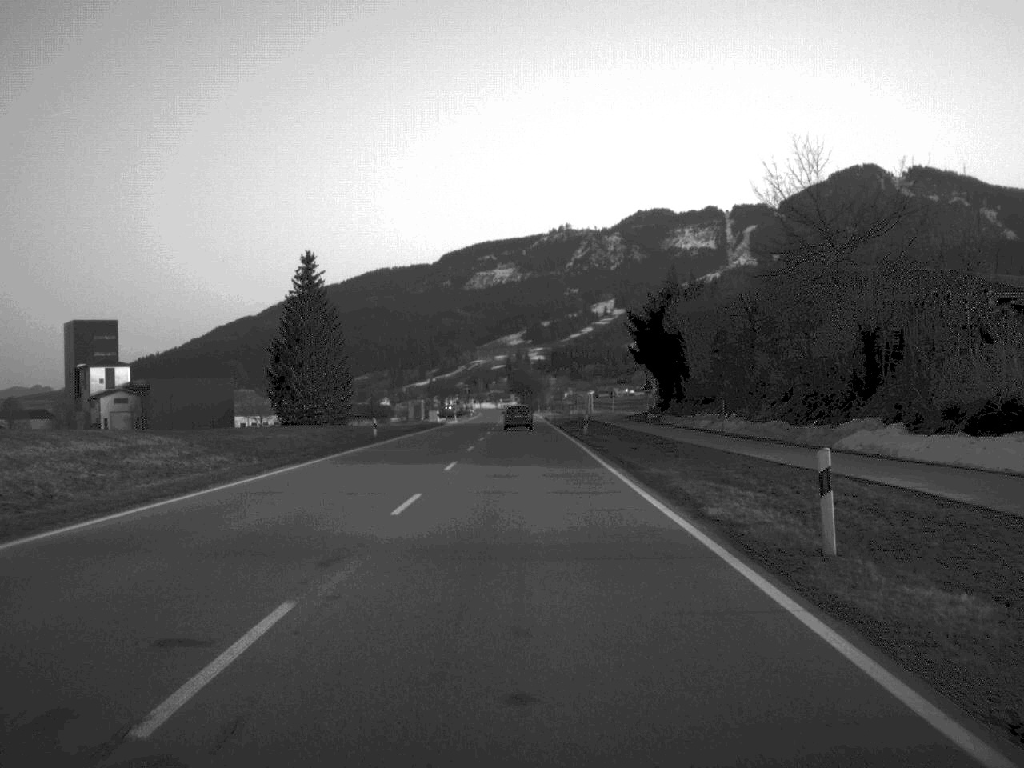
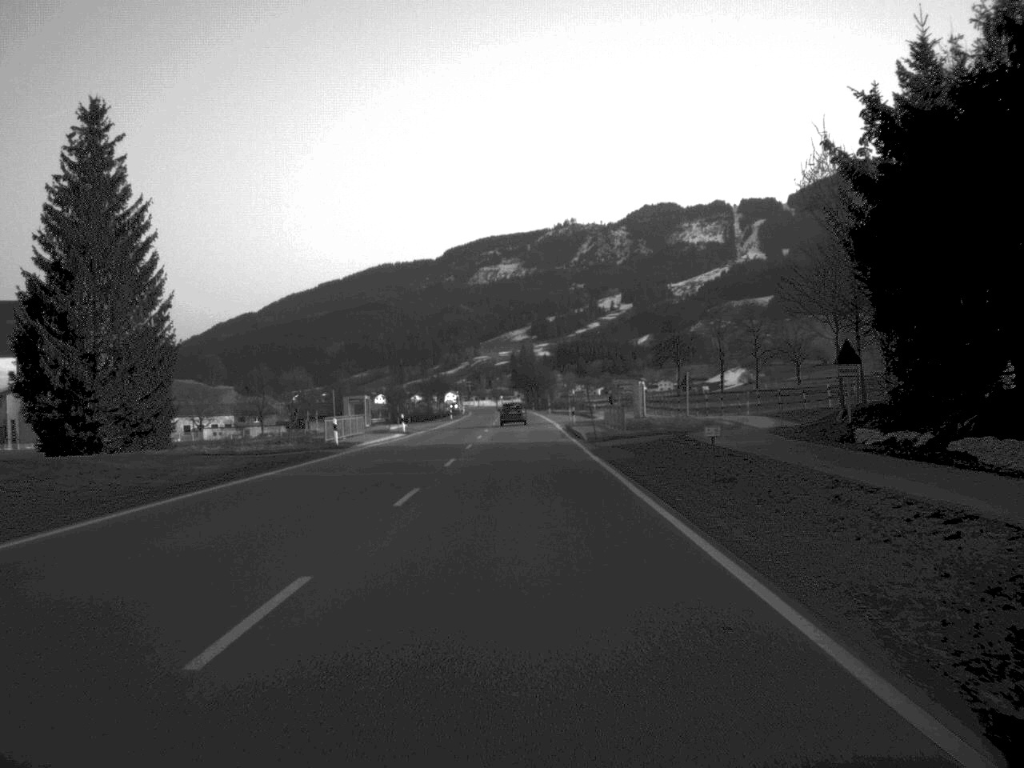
(0.0, +58.3) m; 0°
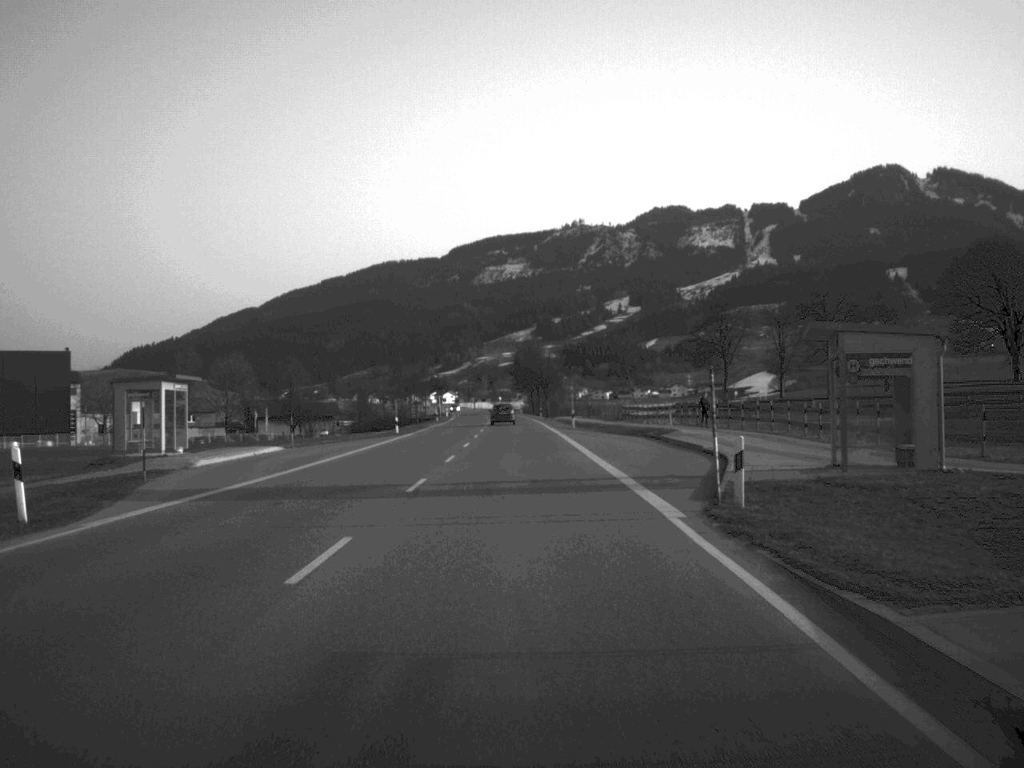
(0.0, +56.2) m; 0°
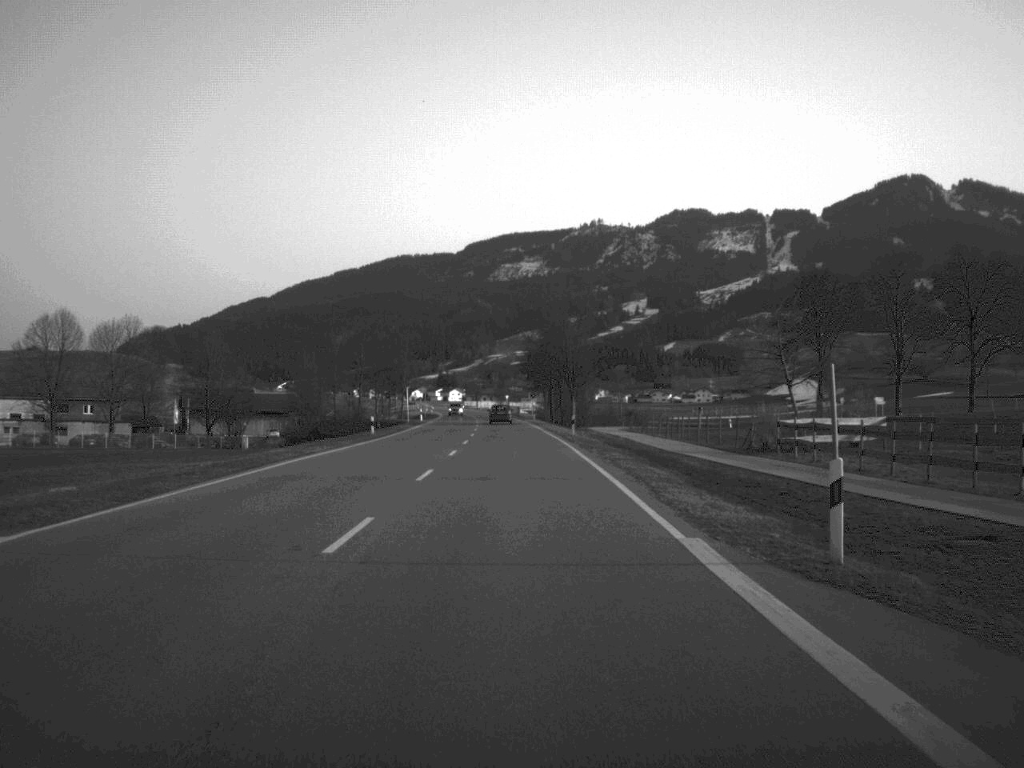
(-0.3, +57.6) m; -1°
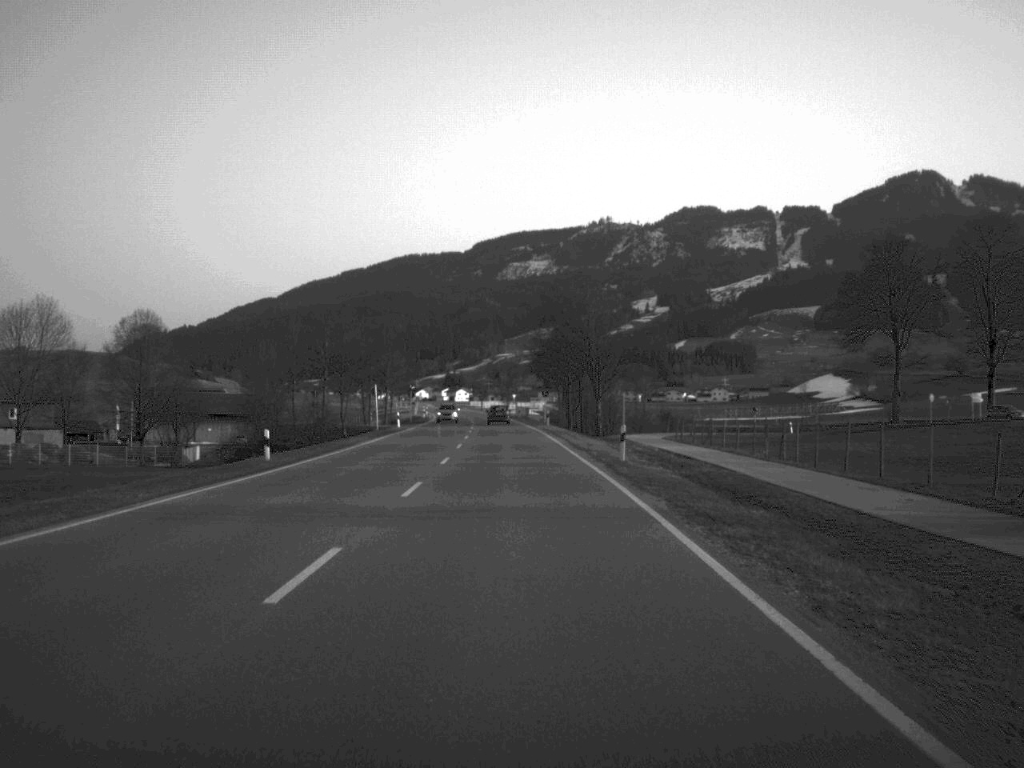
(-0.1, +27.1) m; 0°
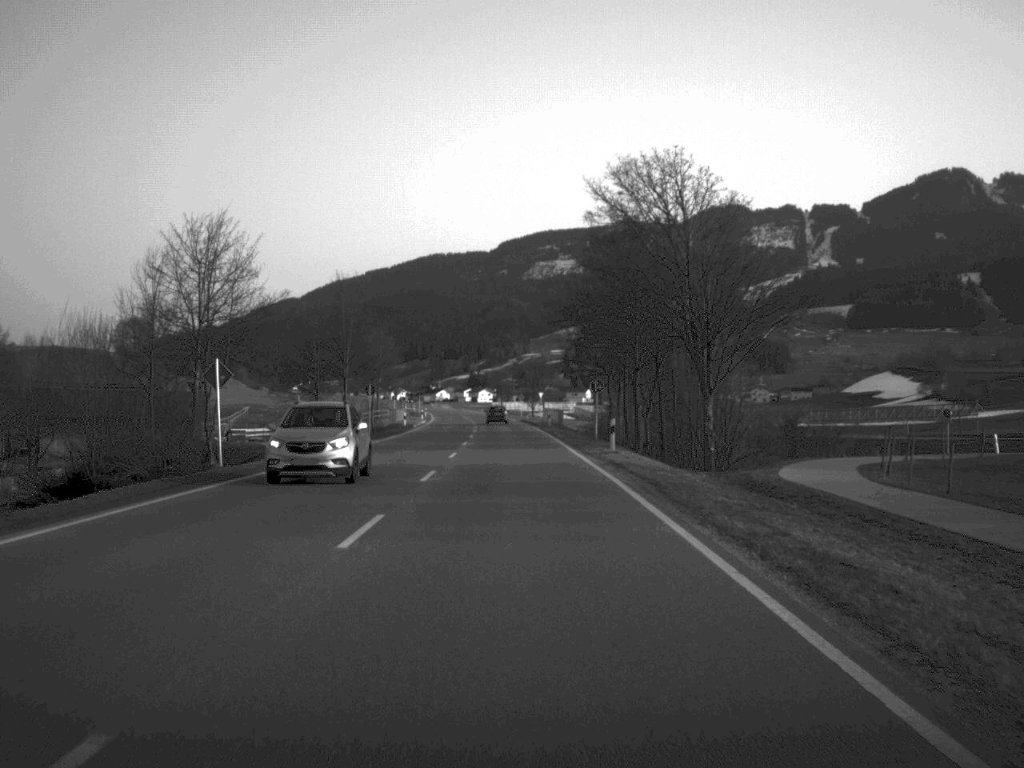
(-0.4, +44.0) m; -1°
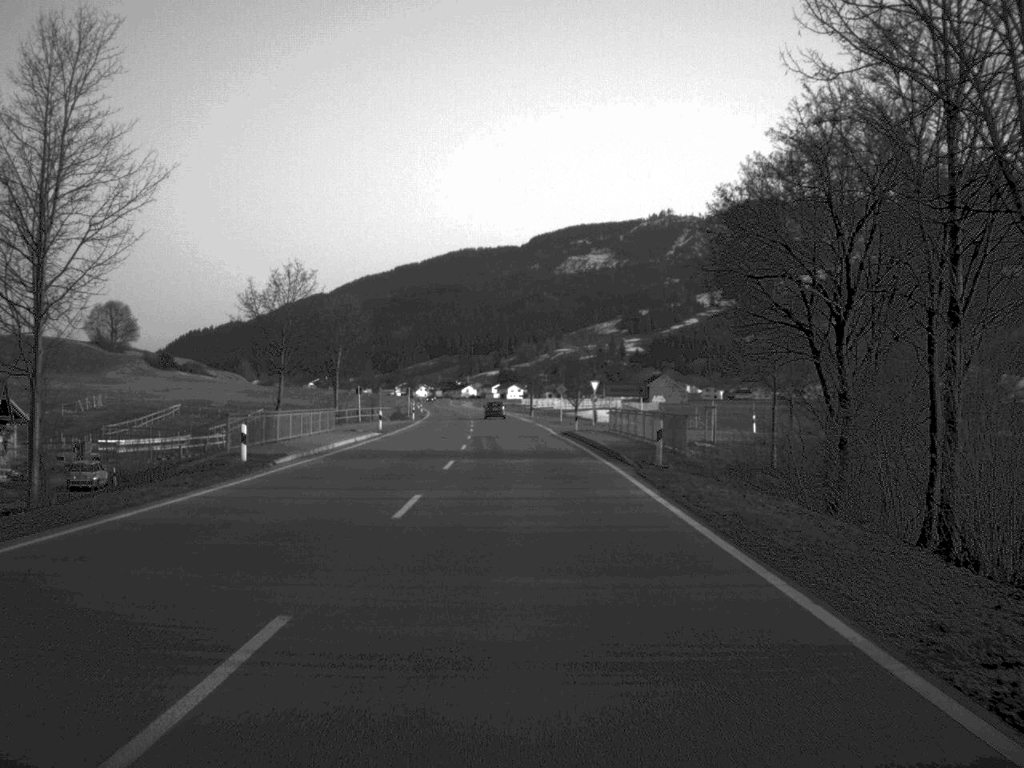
(-0.7, +56.4) m; -1°
